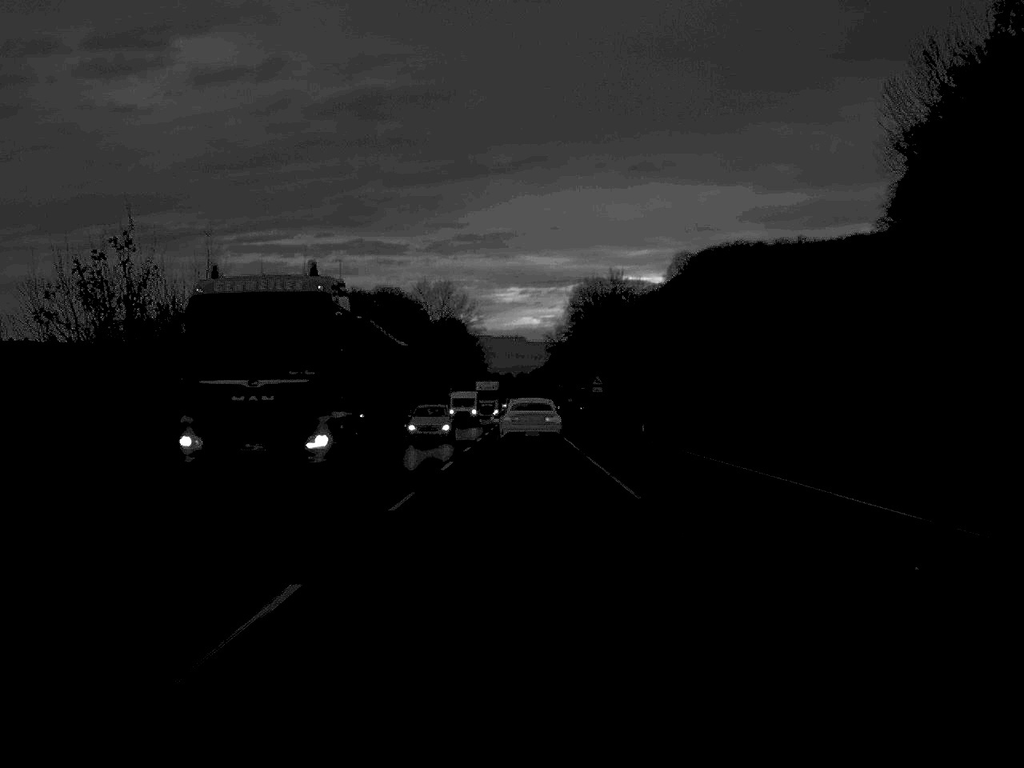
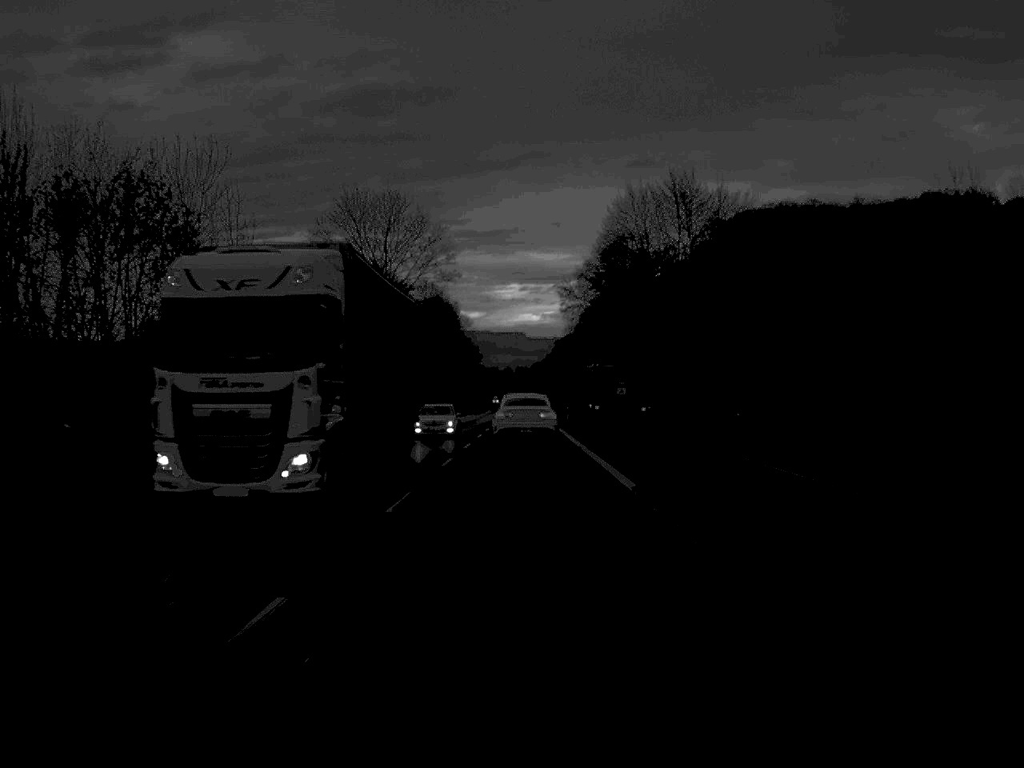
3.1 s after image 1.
(-0.1, +60.0) m; 0°
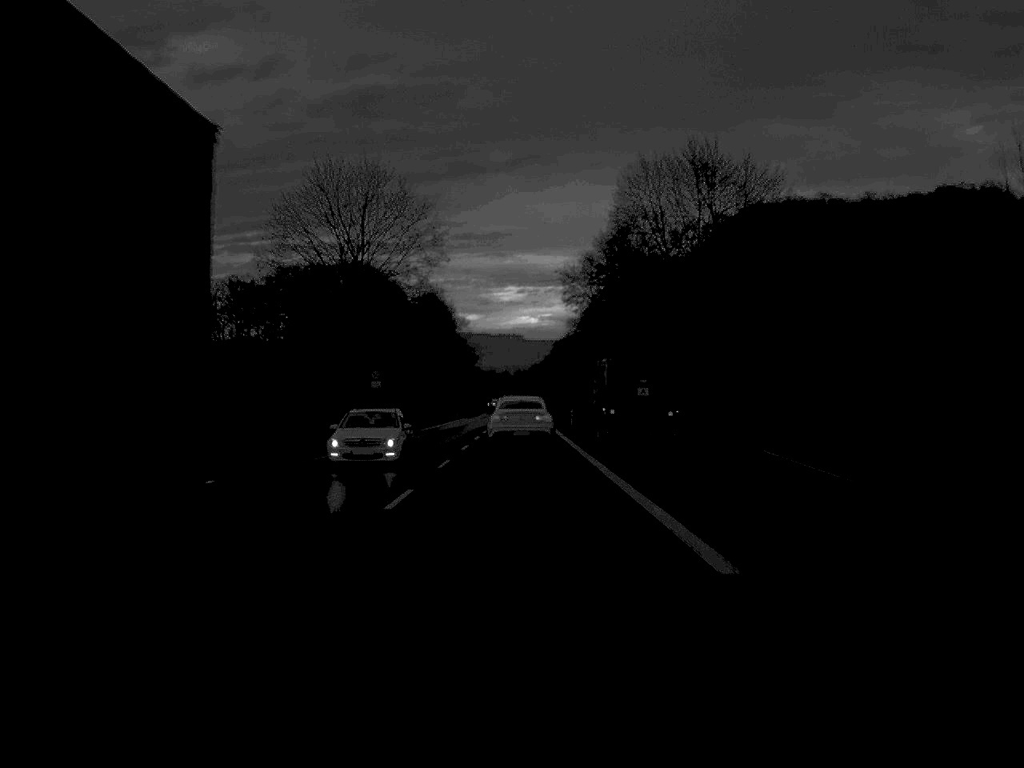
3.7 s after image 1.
(0.0, +11.3) m; 0°
